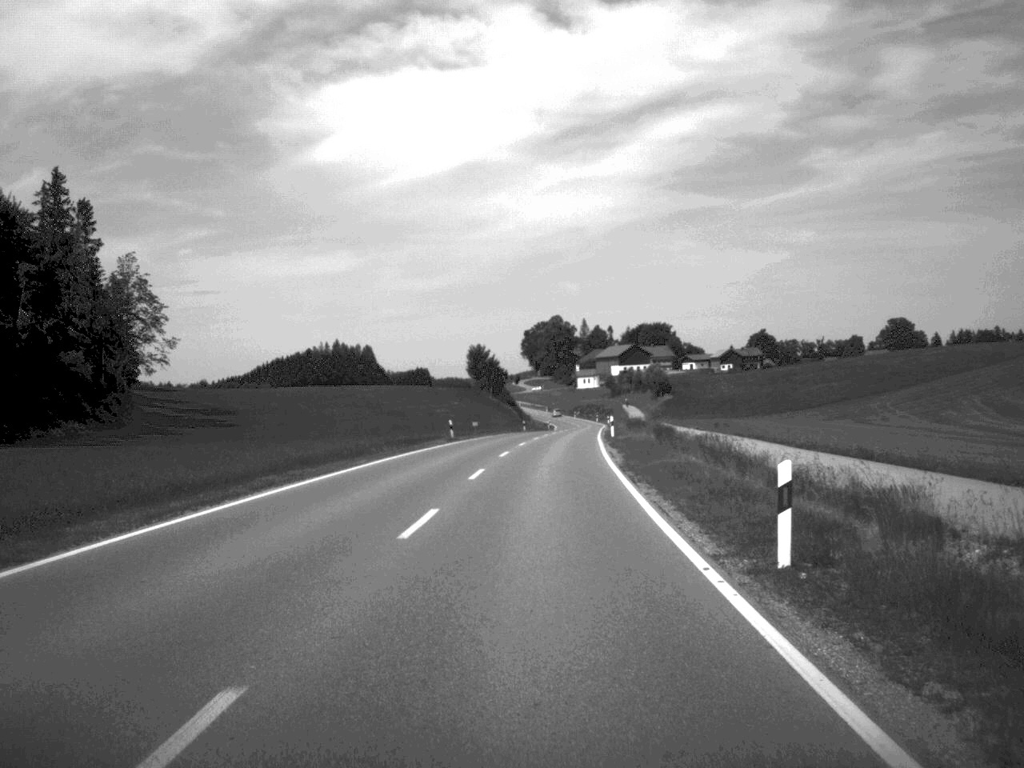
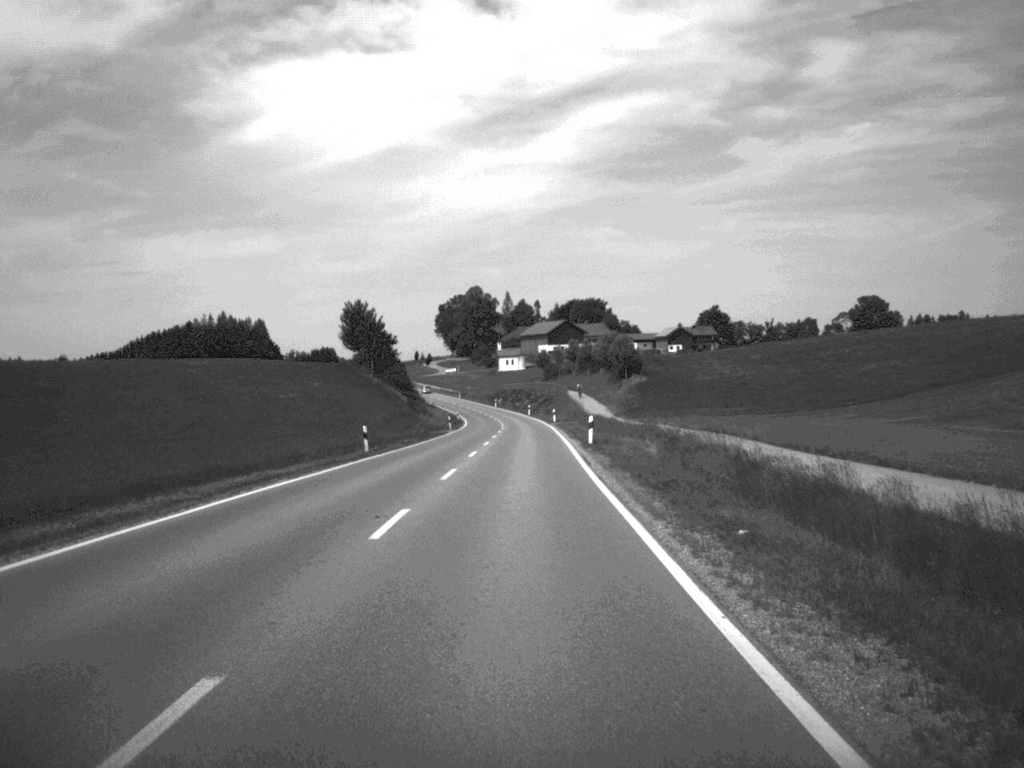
(+2.5, +69.7) m; +3°
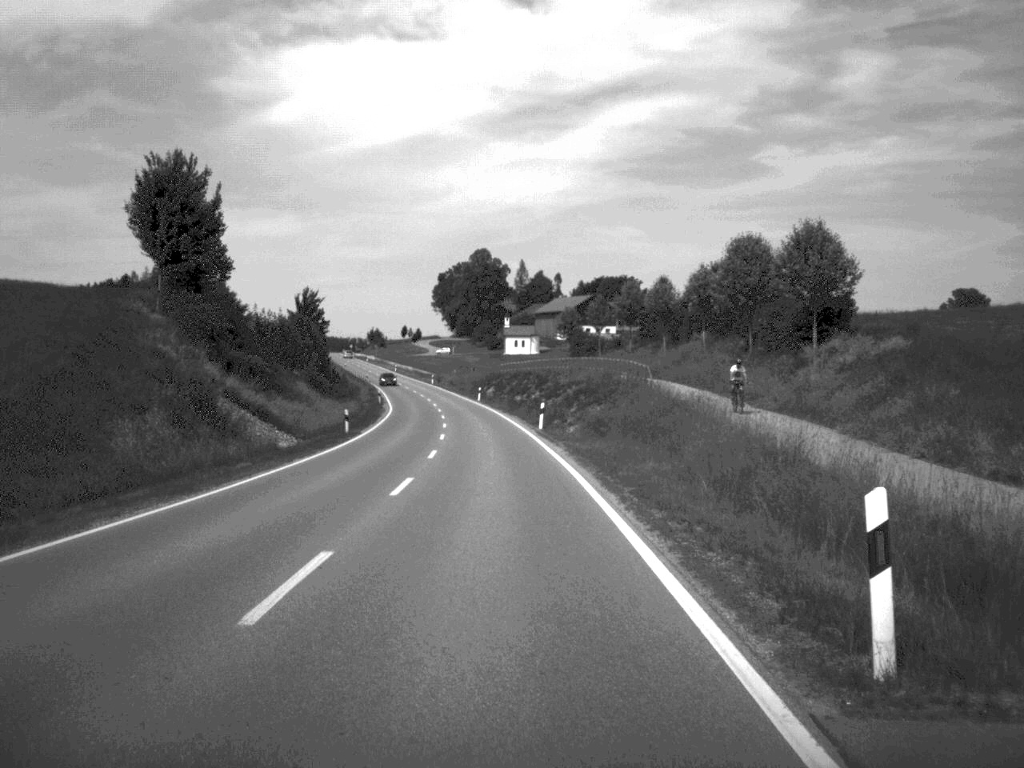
(+0.2, +87.6) m; -1°
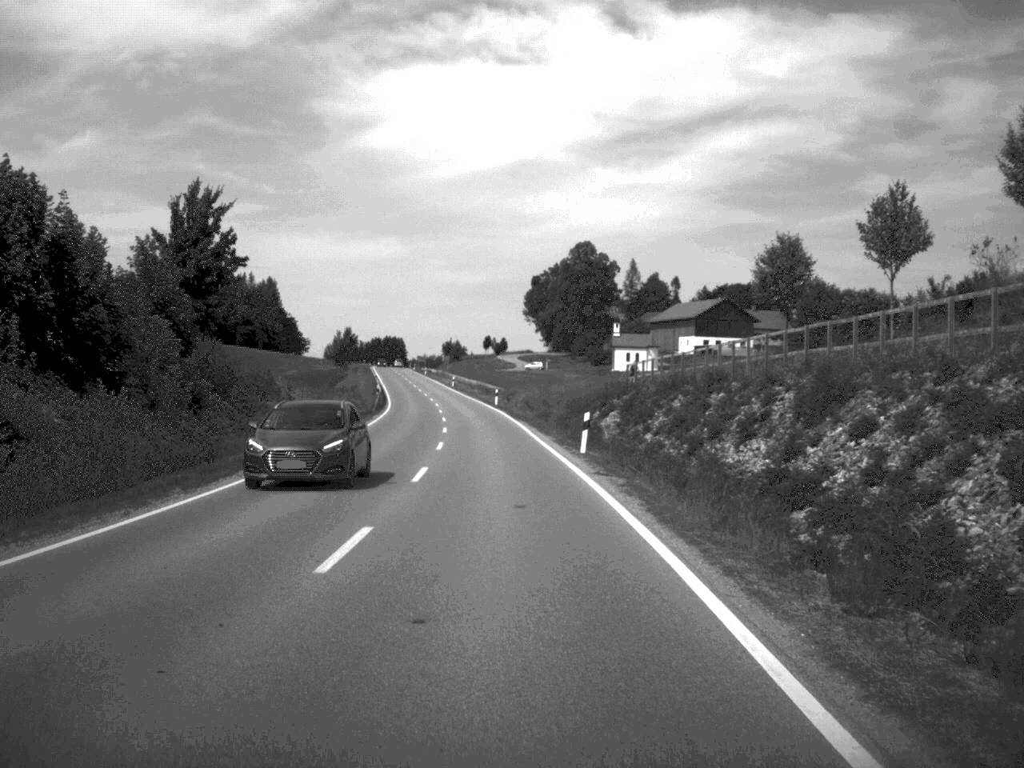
(-2.6, +67.6) m; -4°
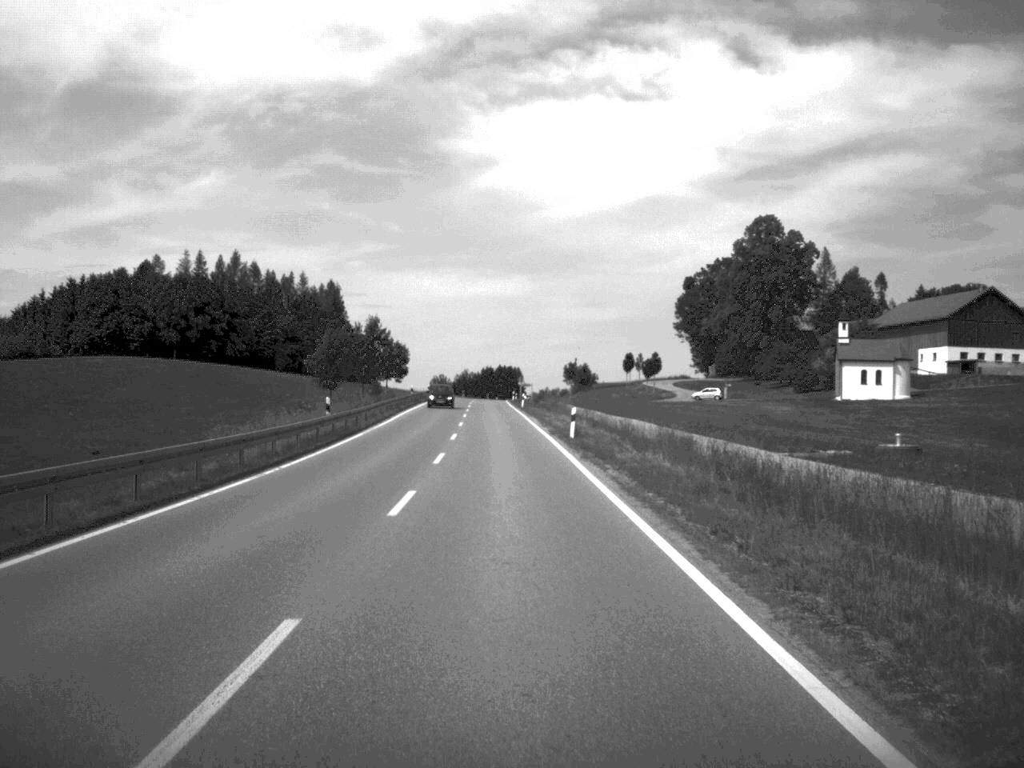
(-4.7, +88.1) m; -6°
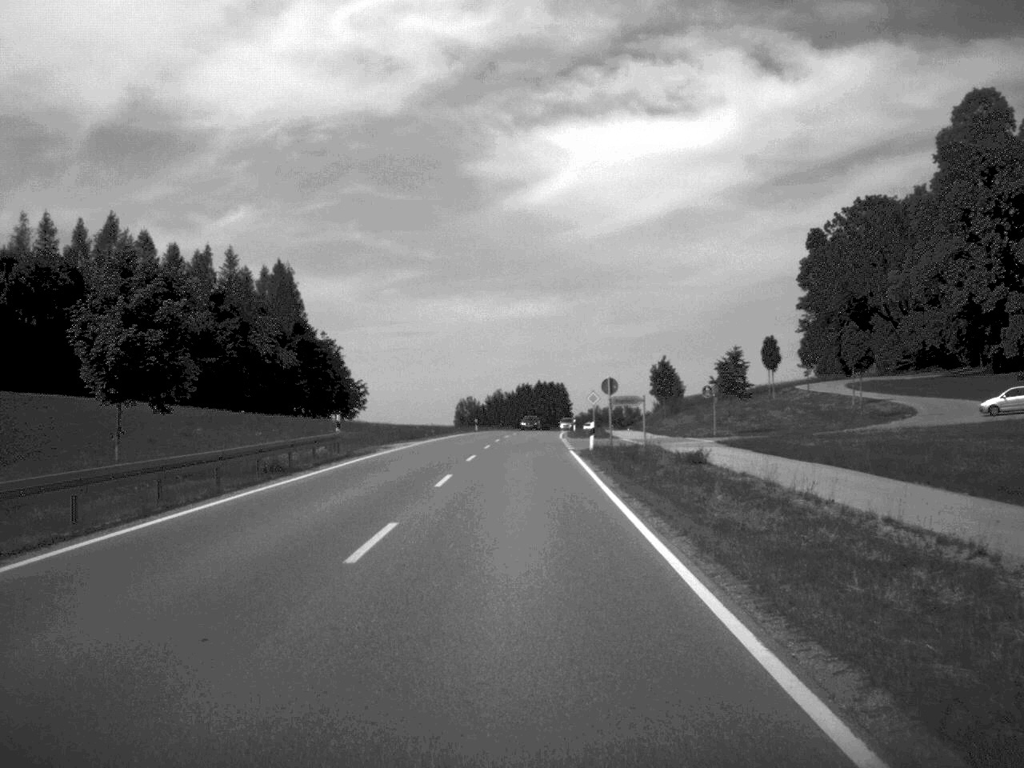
(-2.1, +85.8) m; -2°
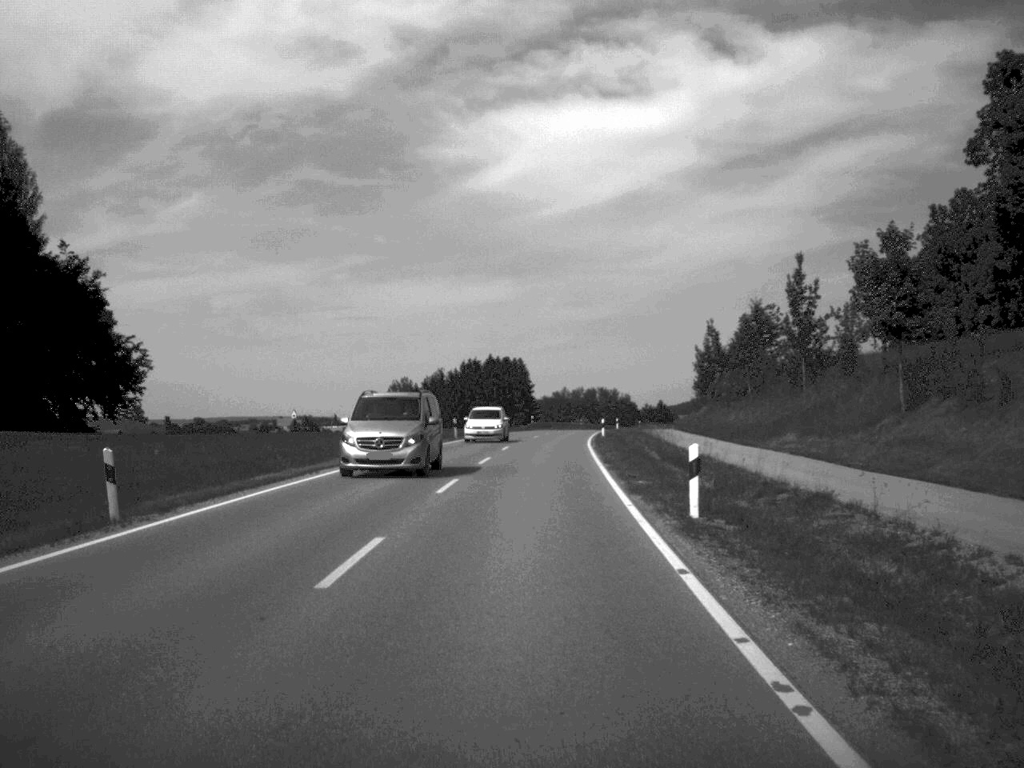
(+0.9, +84.0) m; +2°
